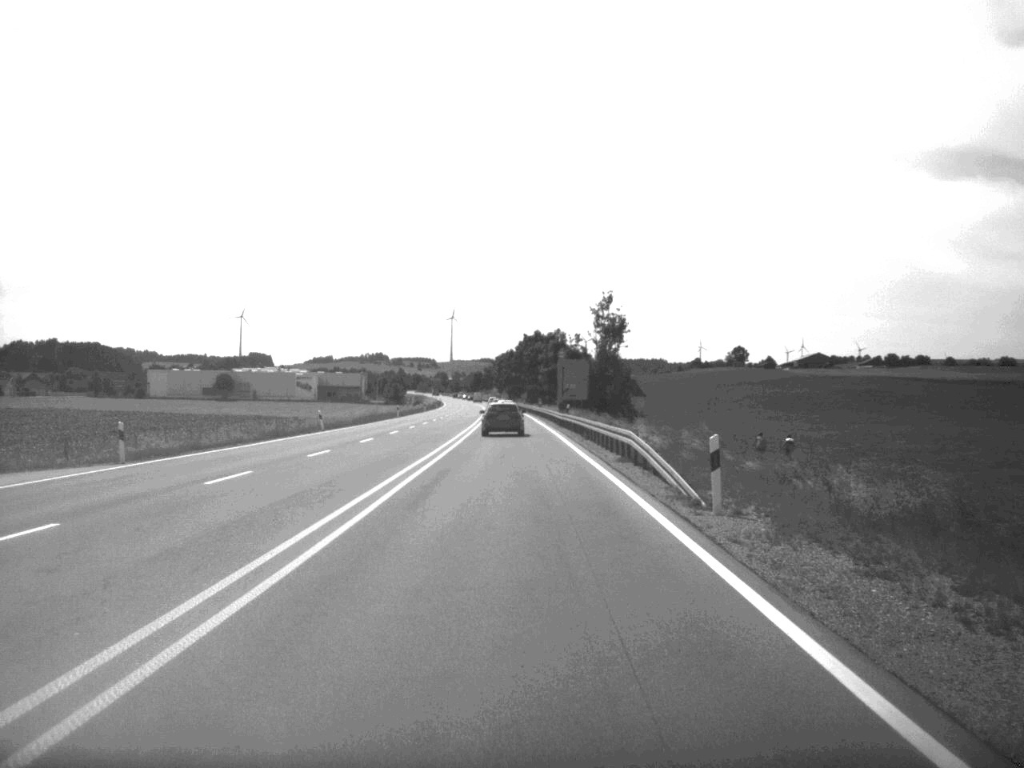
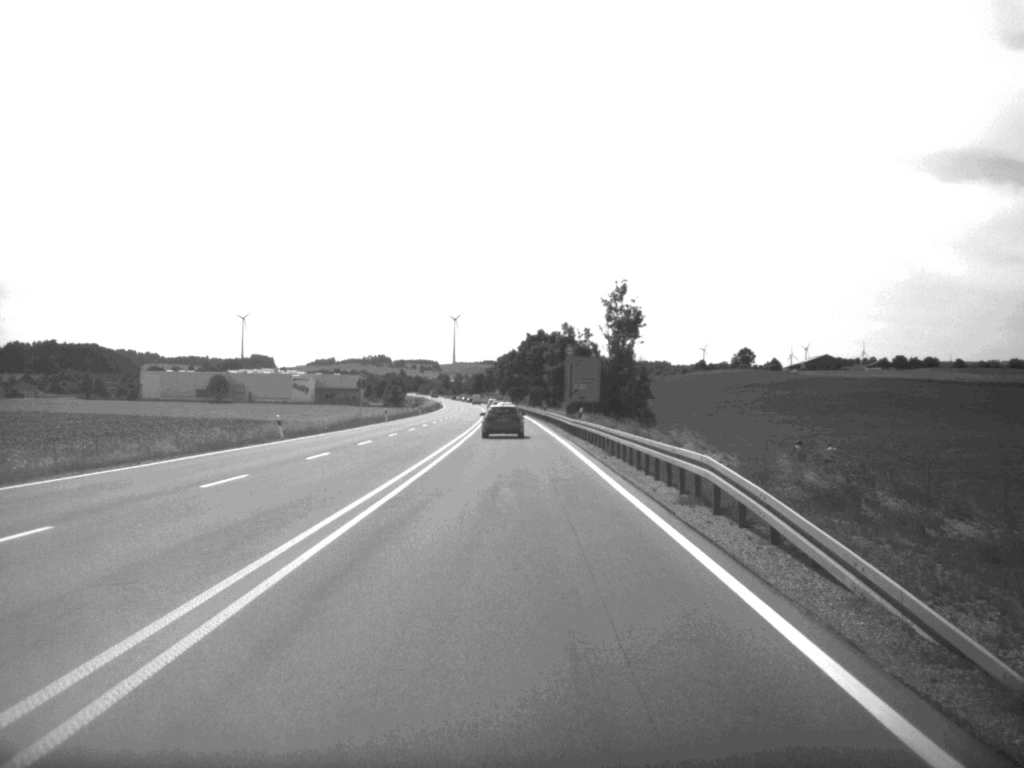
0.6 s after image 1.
(0.0, +12.2) m; 0°
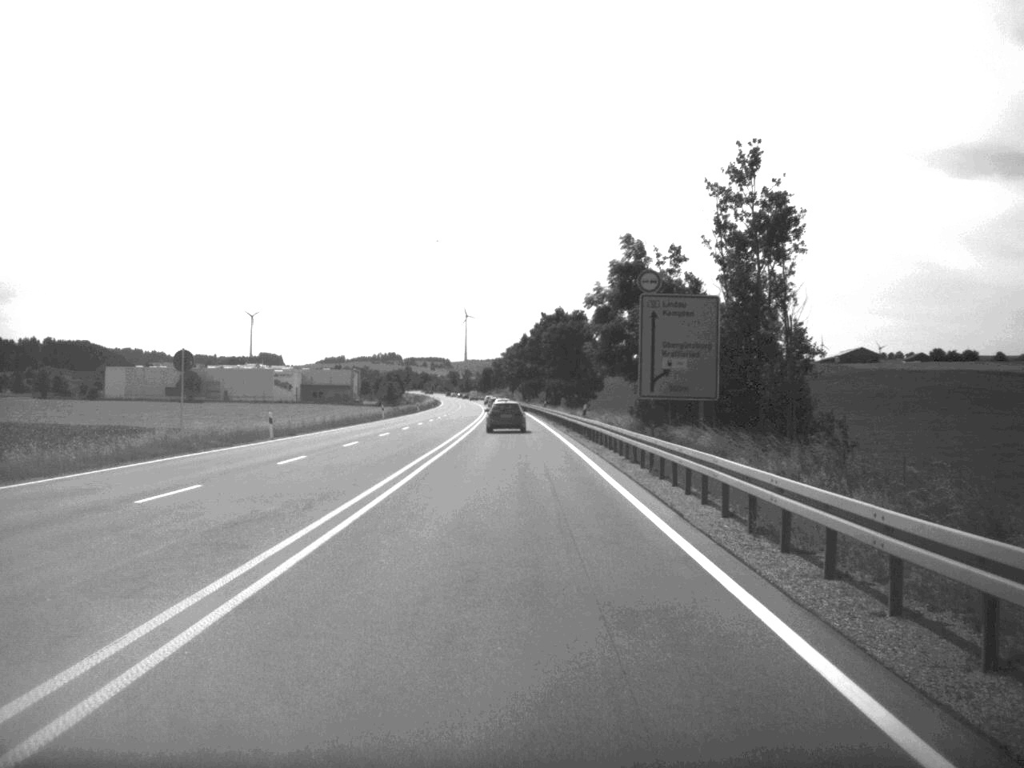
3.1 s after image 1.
(-0.3, +51.9) m; -1°
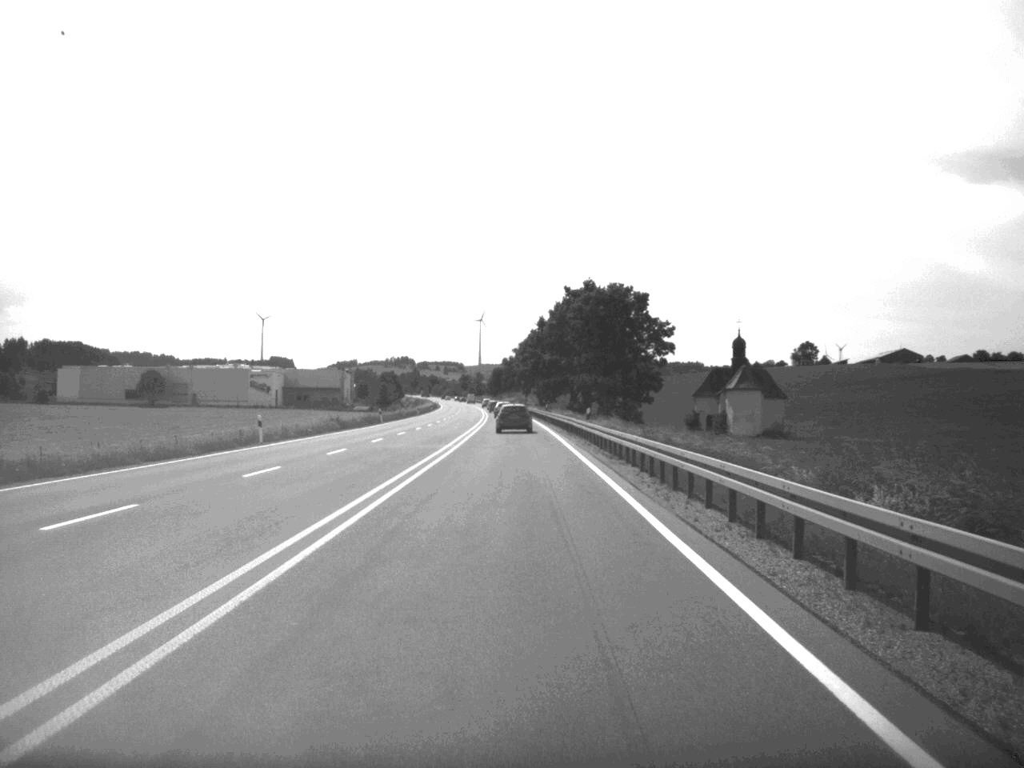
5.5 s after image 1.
(-0.3, +51.8) m; -1°
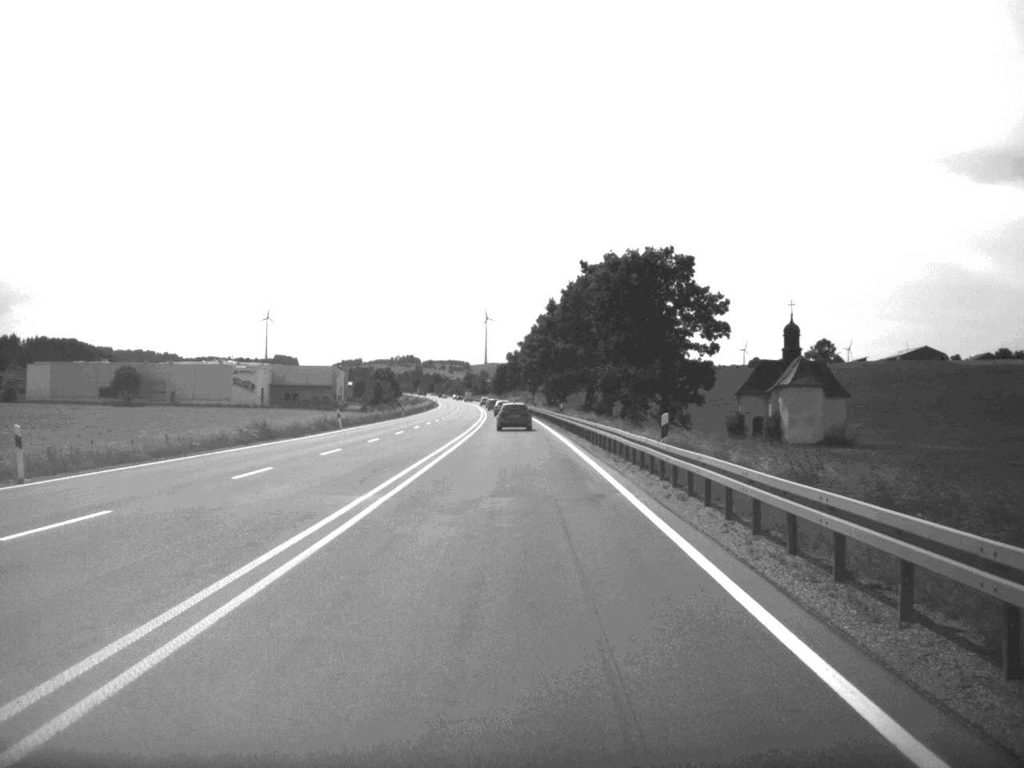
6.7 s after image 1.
(-0.1, +25.4) m; 0°
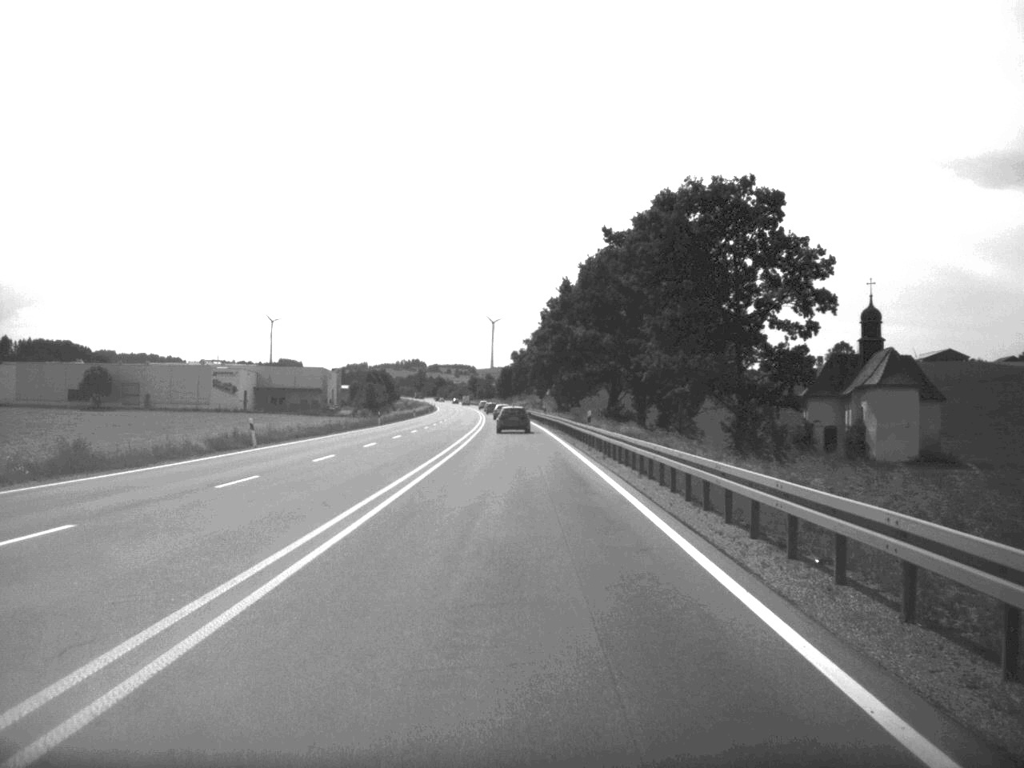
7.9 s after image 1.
(-0.1, +25.6) m; 0°
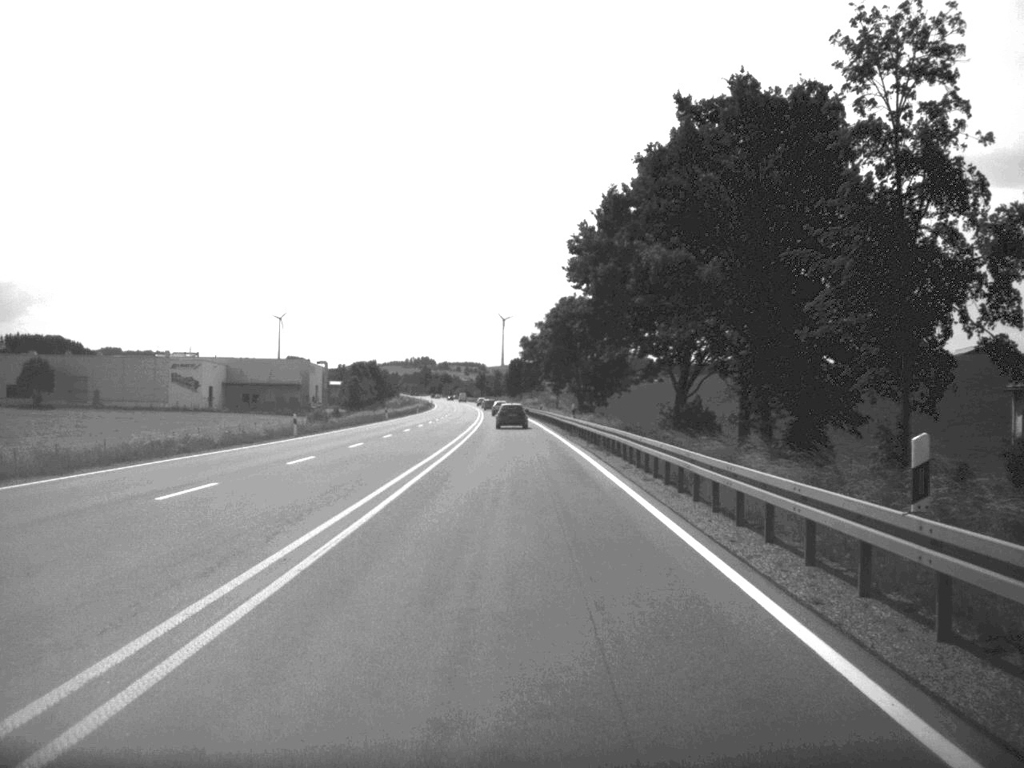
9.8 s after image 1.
(-0.2, +40.2) m; -1°
